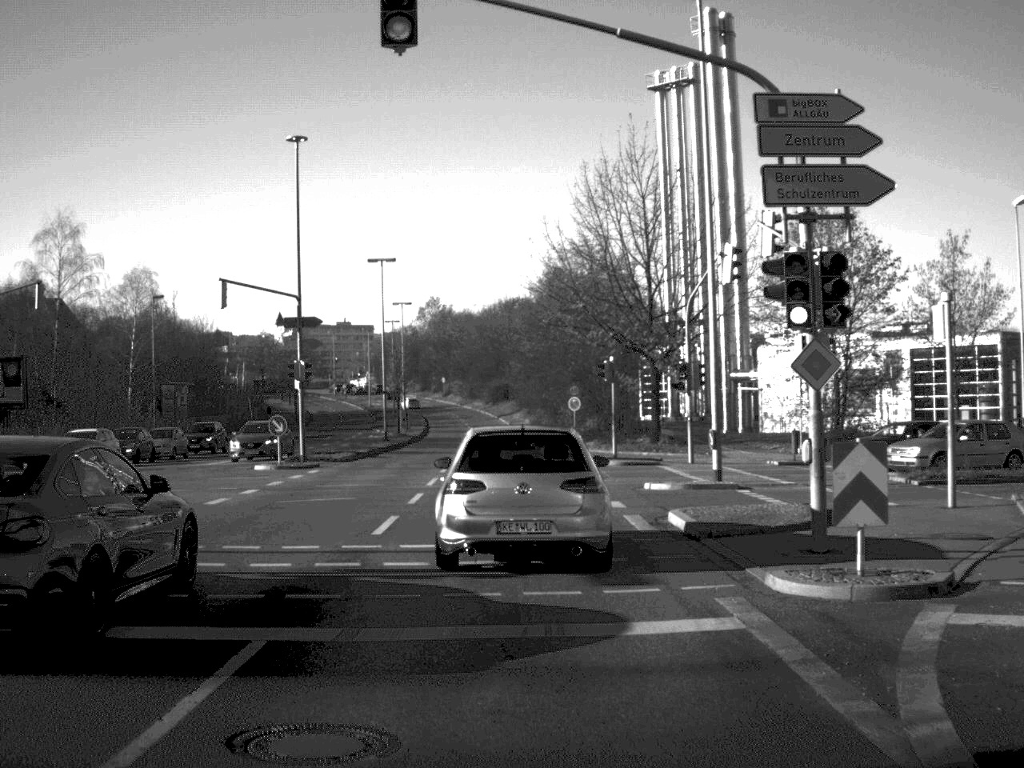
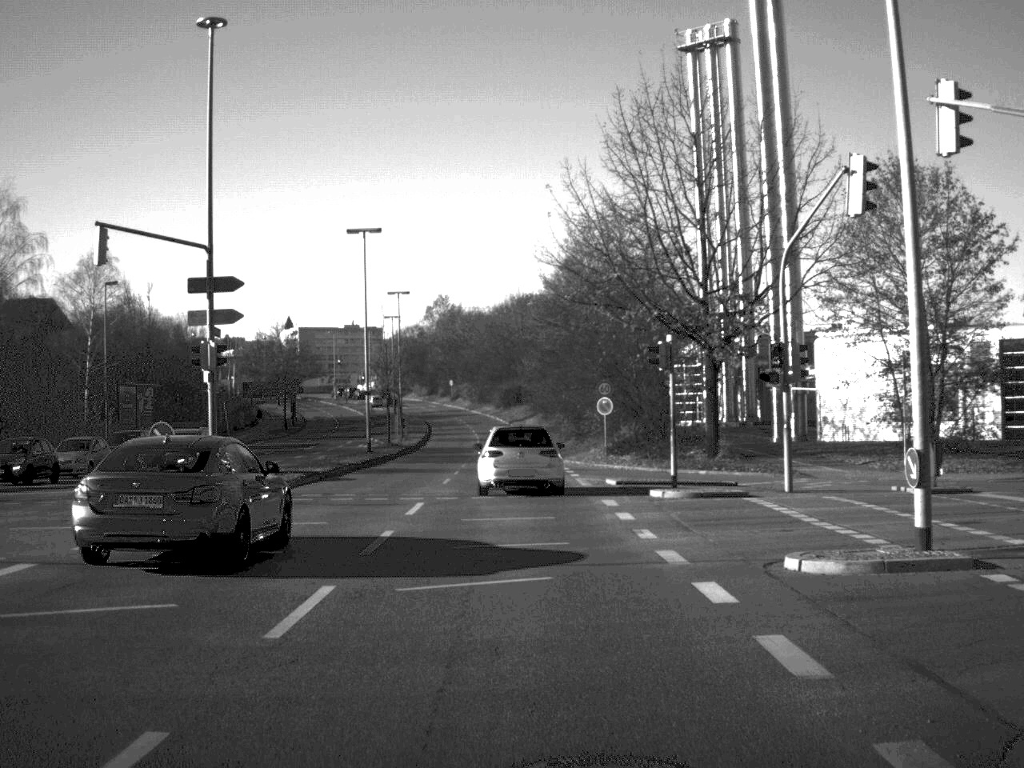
(-0.1, +13.3) m; -1°
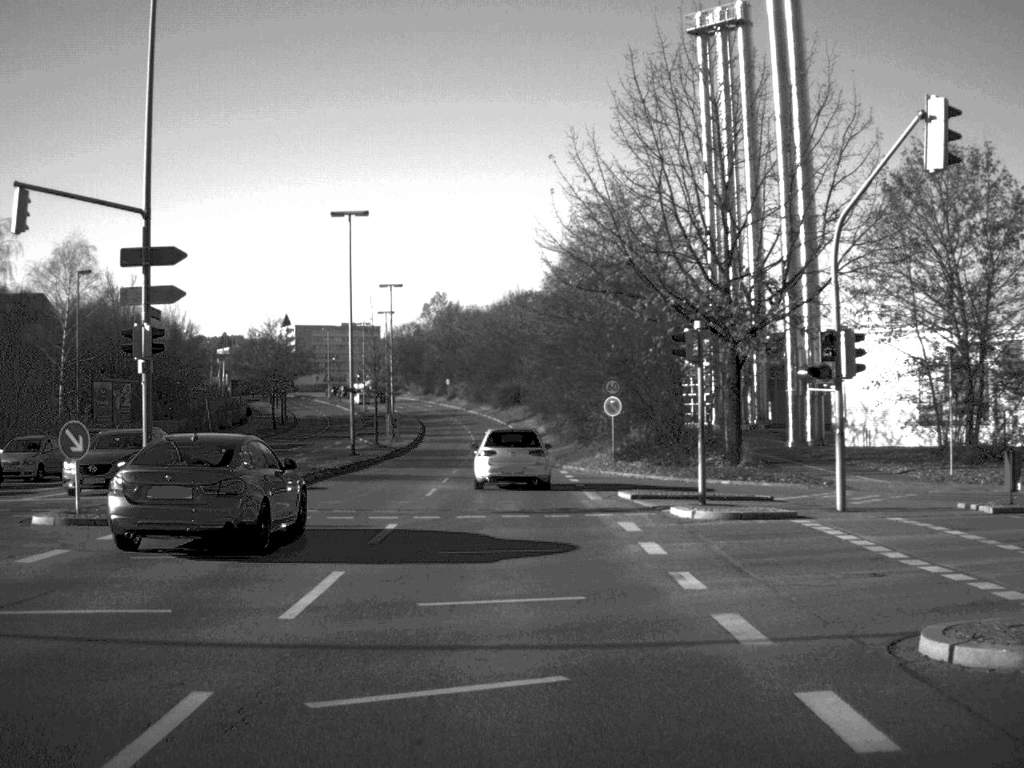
(0.0, +4.8) m; 0°
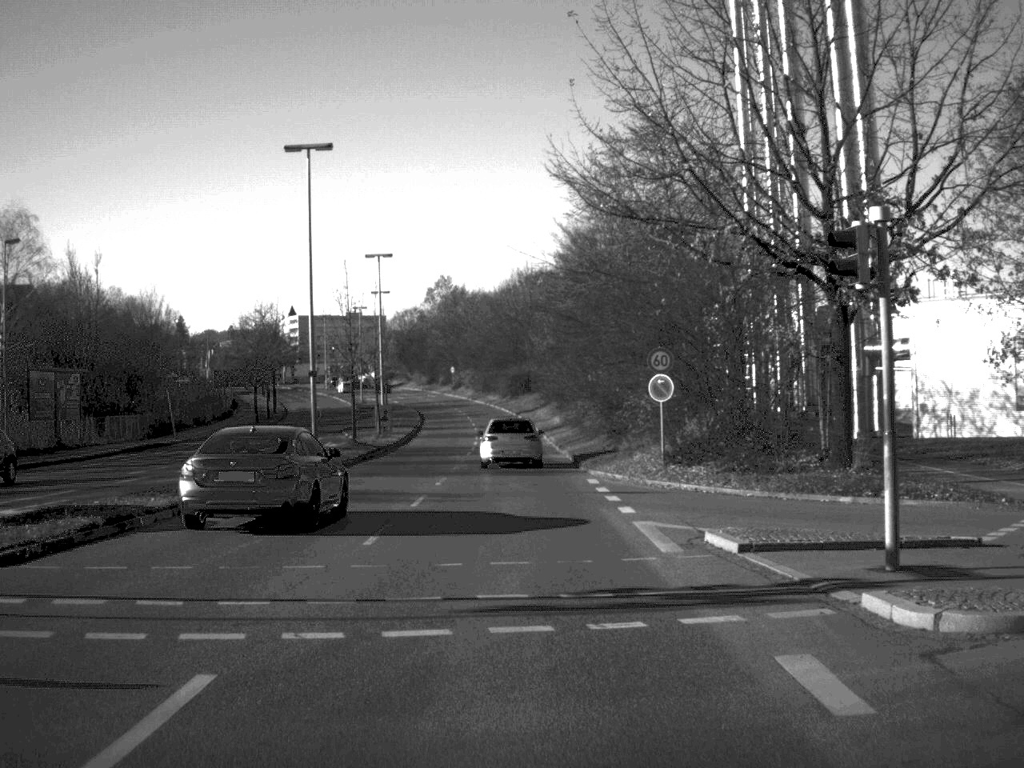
(-0.1, +11.9) m; -1°
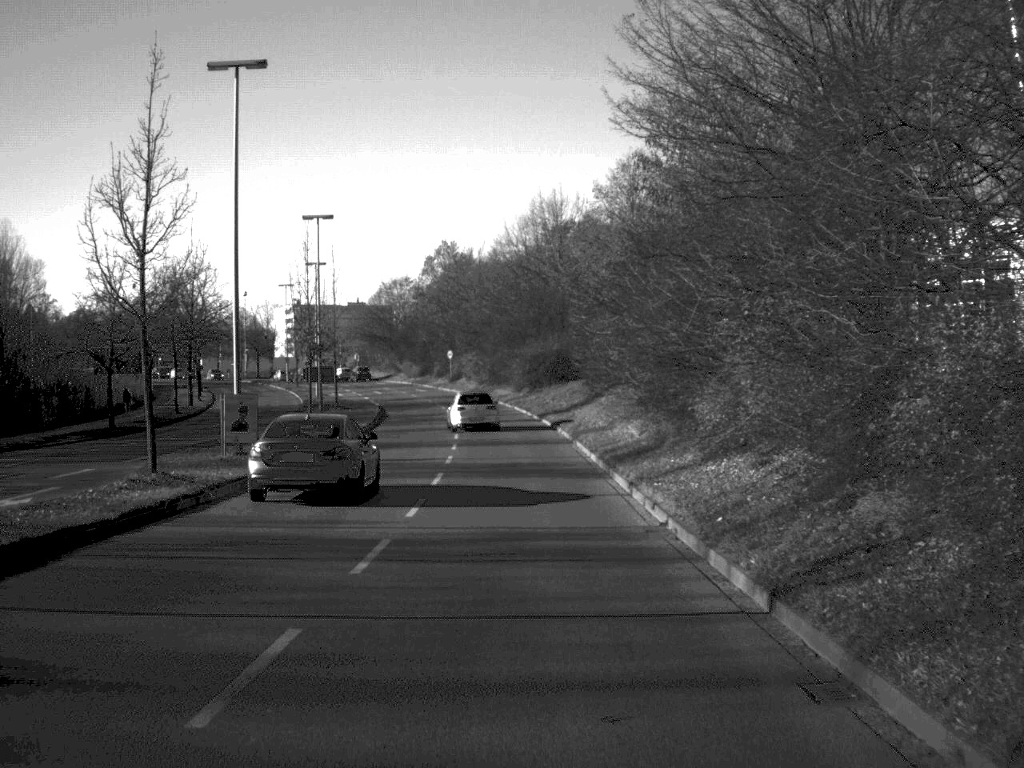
(-0.4, +41.0) m; -1°
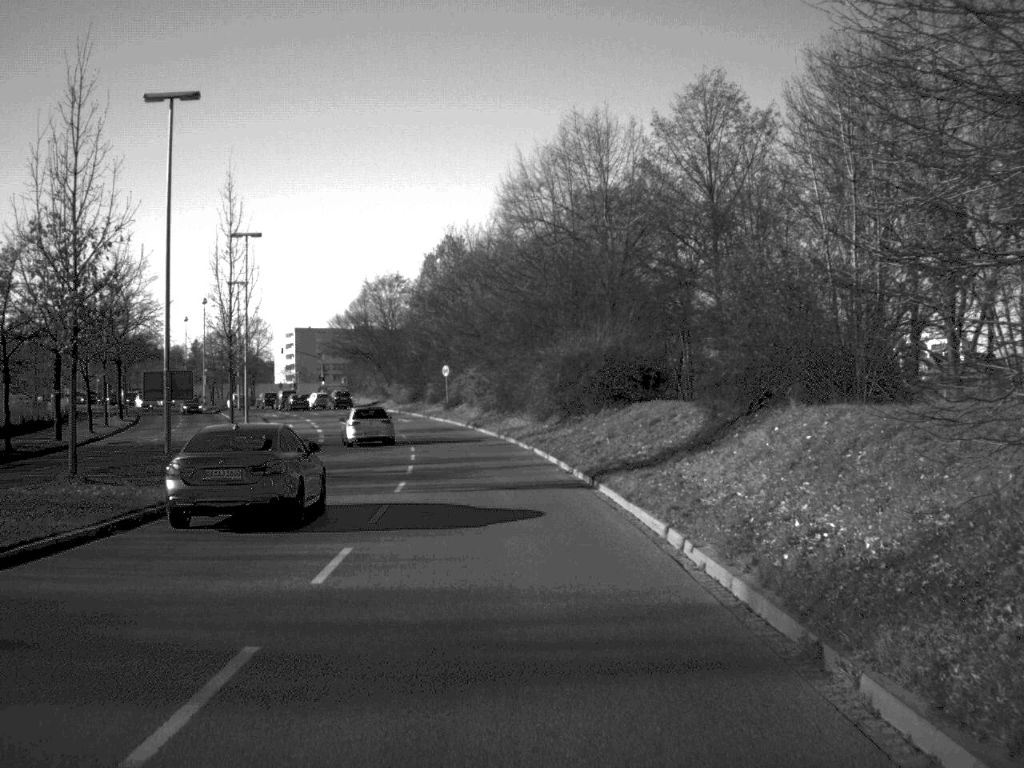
(-0.2, +30.5) m; -1°
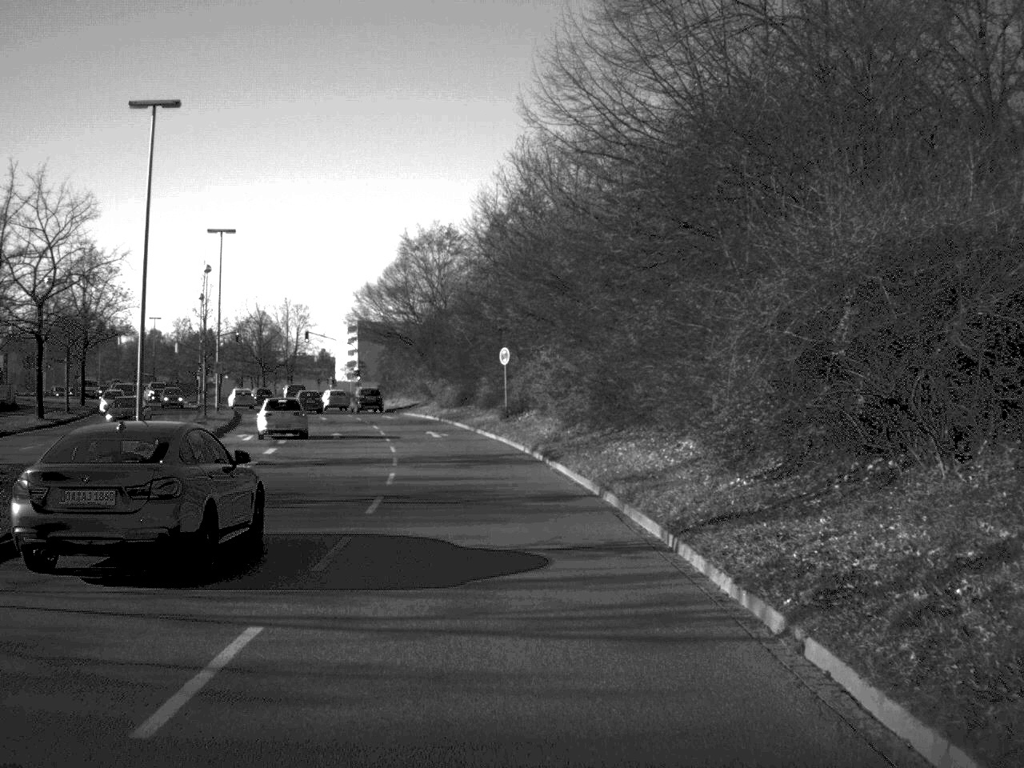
(-0.9, +29.4) m; -4°
